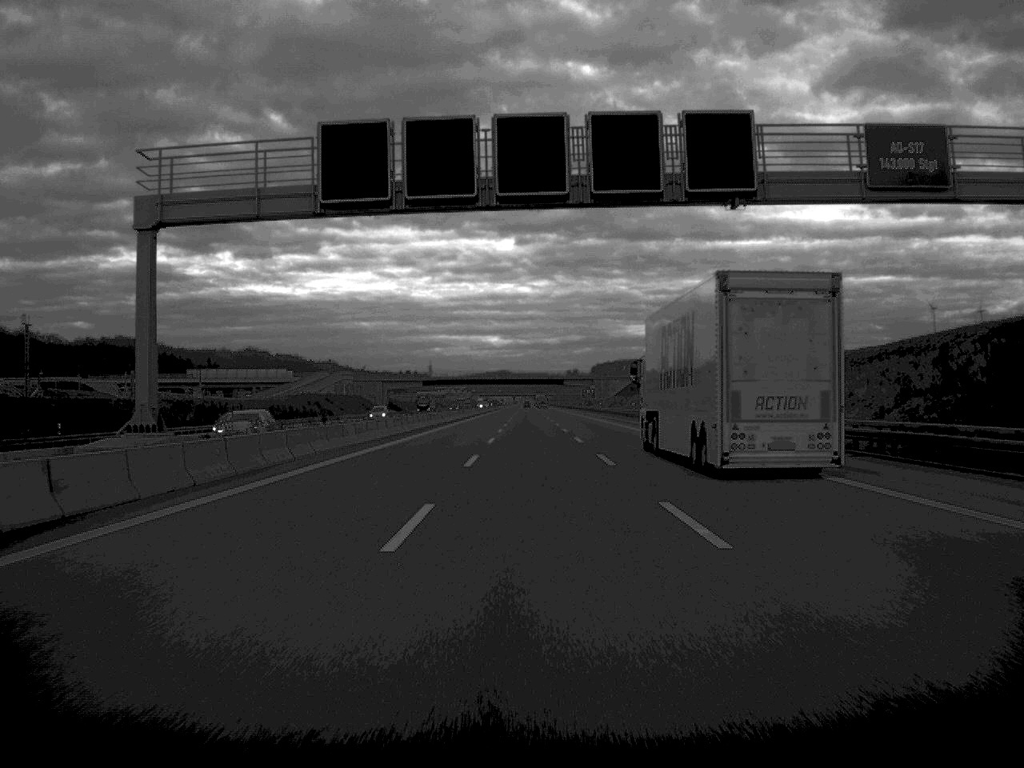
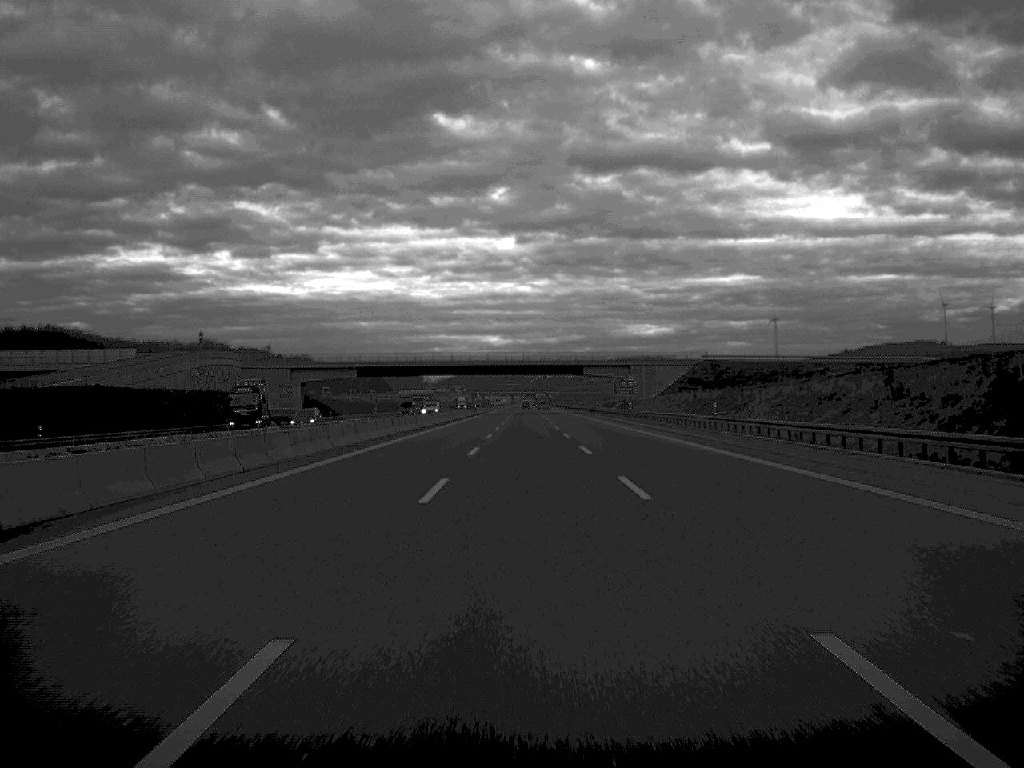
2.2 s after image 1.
(+0.1, +99.6) m; 0°
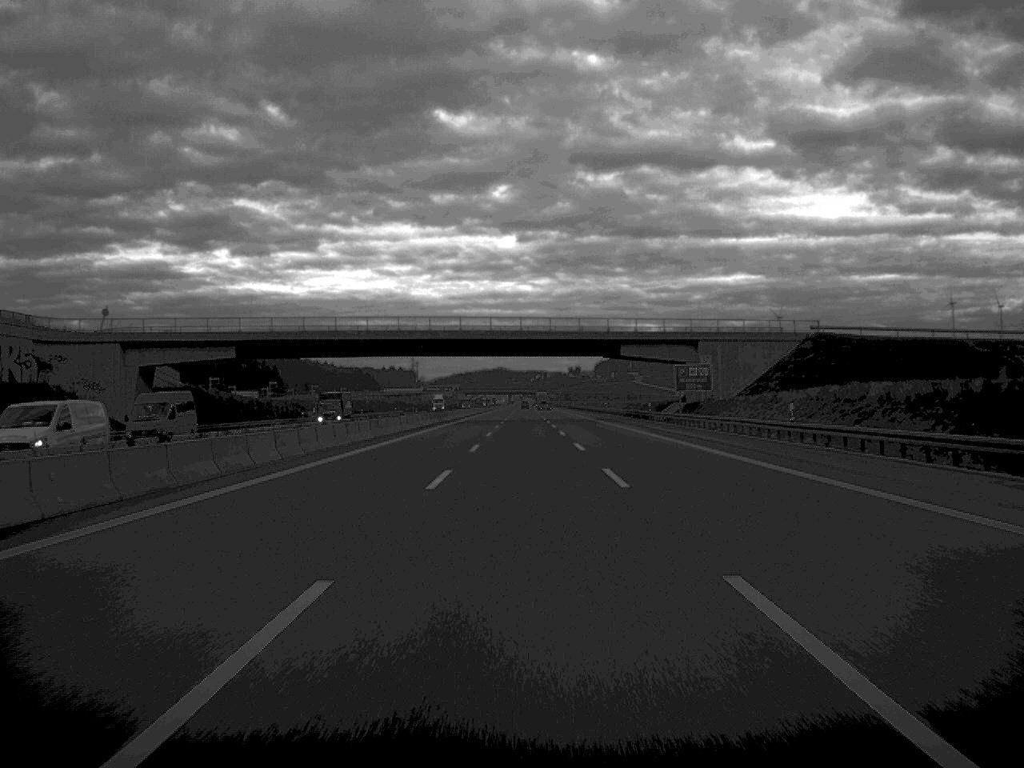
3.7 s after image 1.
(0.0, +68.1) m; 0°
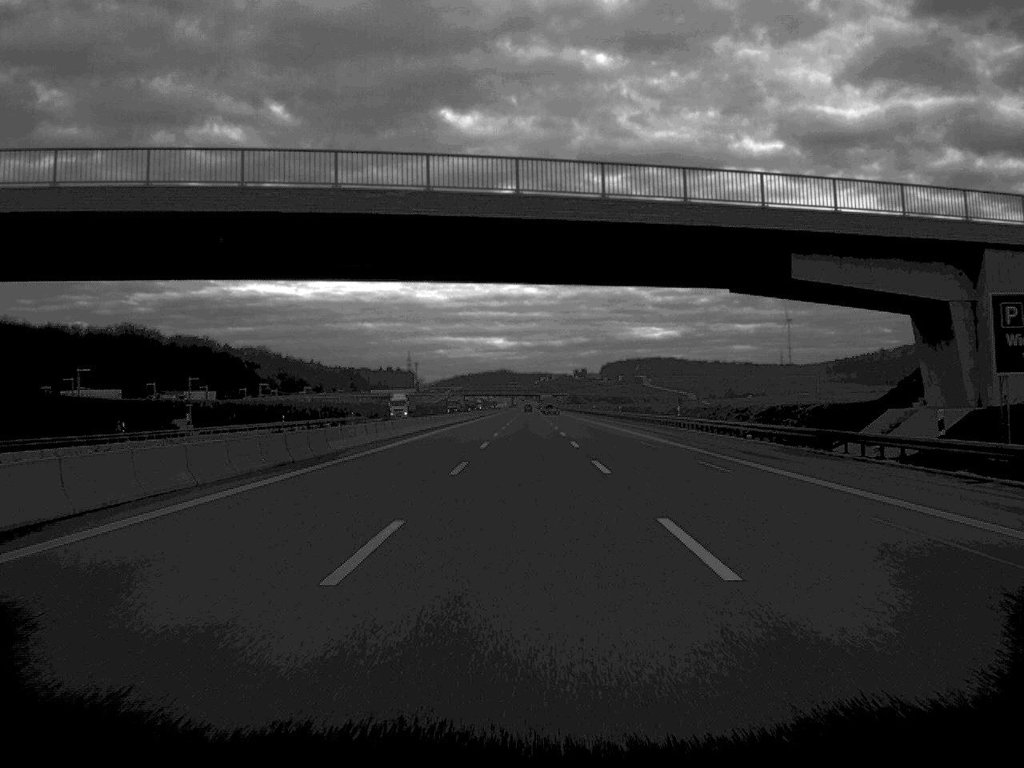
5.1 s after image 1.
(-0.1, +66.4) m; 0°
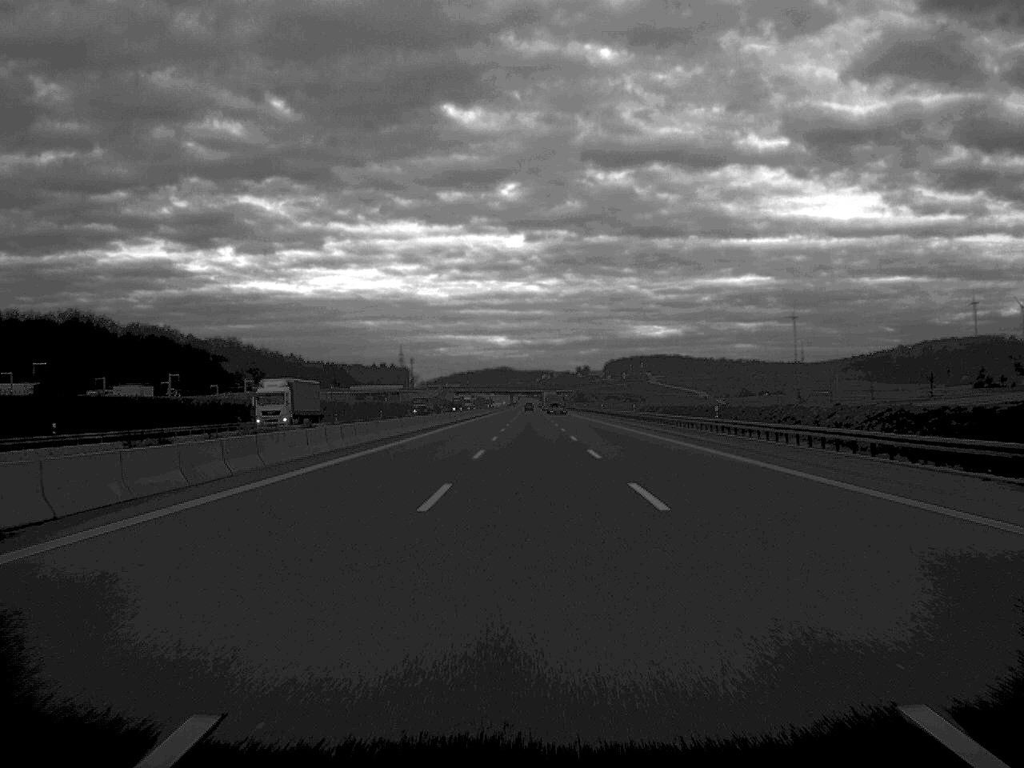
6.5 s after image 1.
(0.0, +63.3) m; 0°
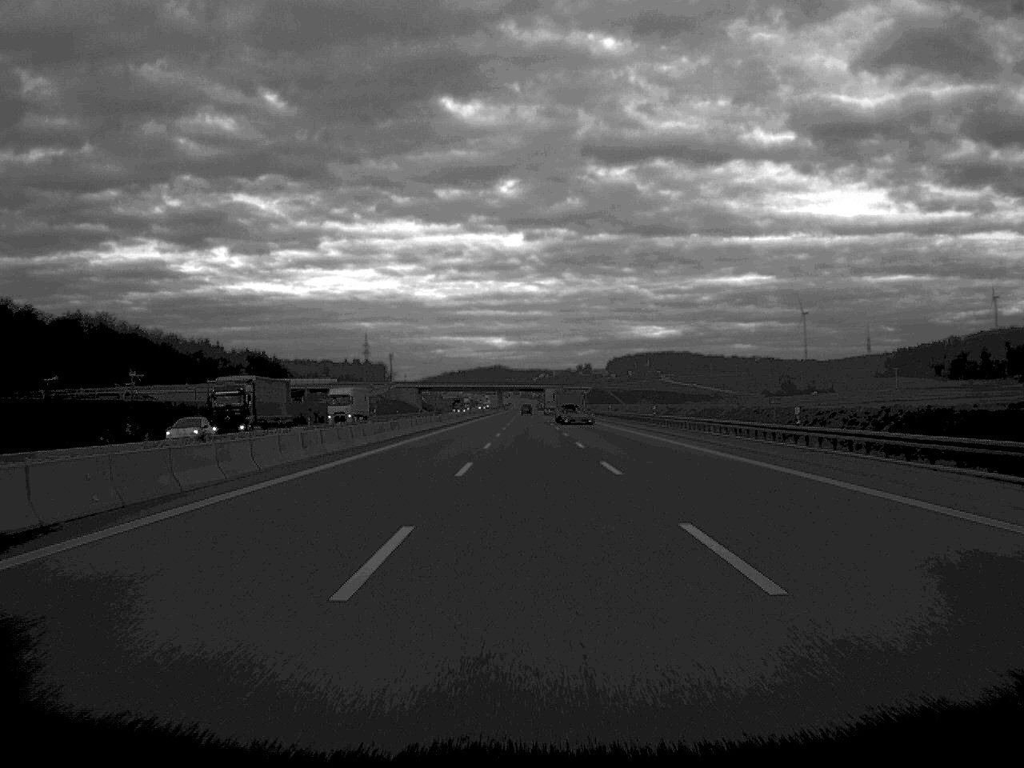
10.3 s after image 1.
(+0.2, +169.0) m; 0°
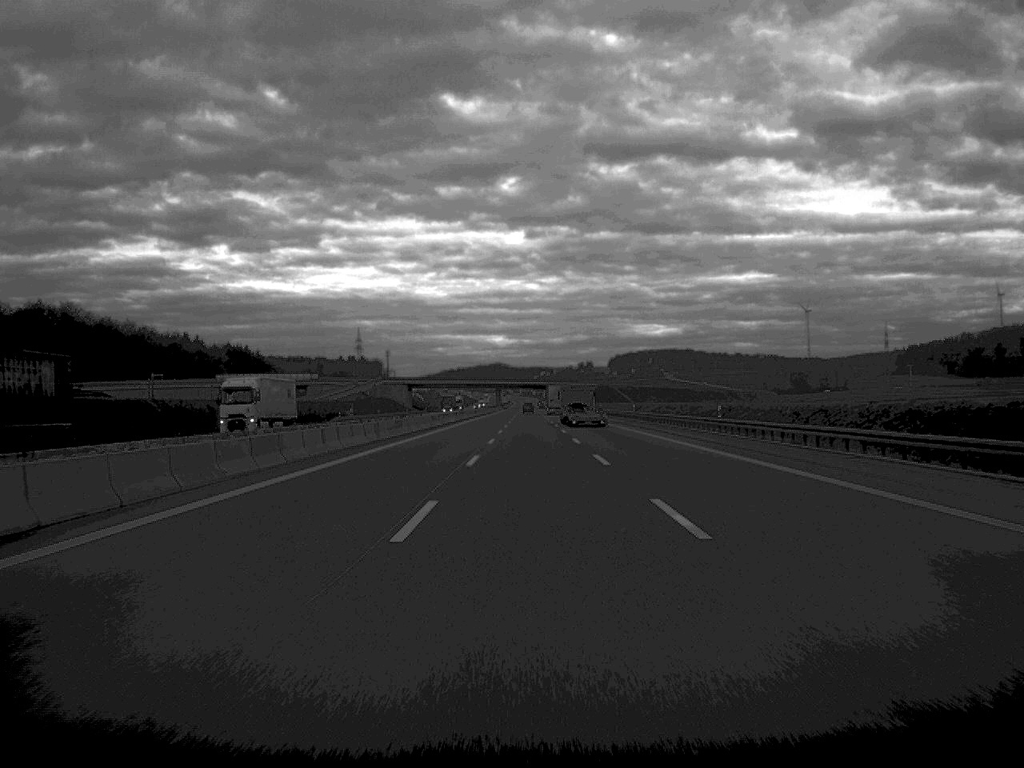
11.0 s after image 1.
(0.0, +31.7) m; 0°
